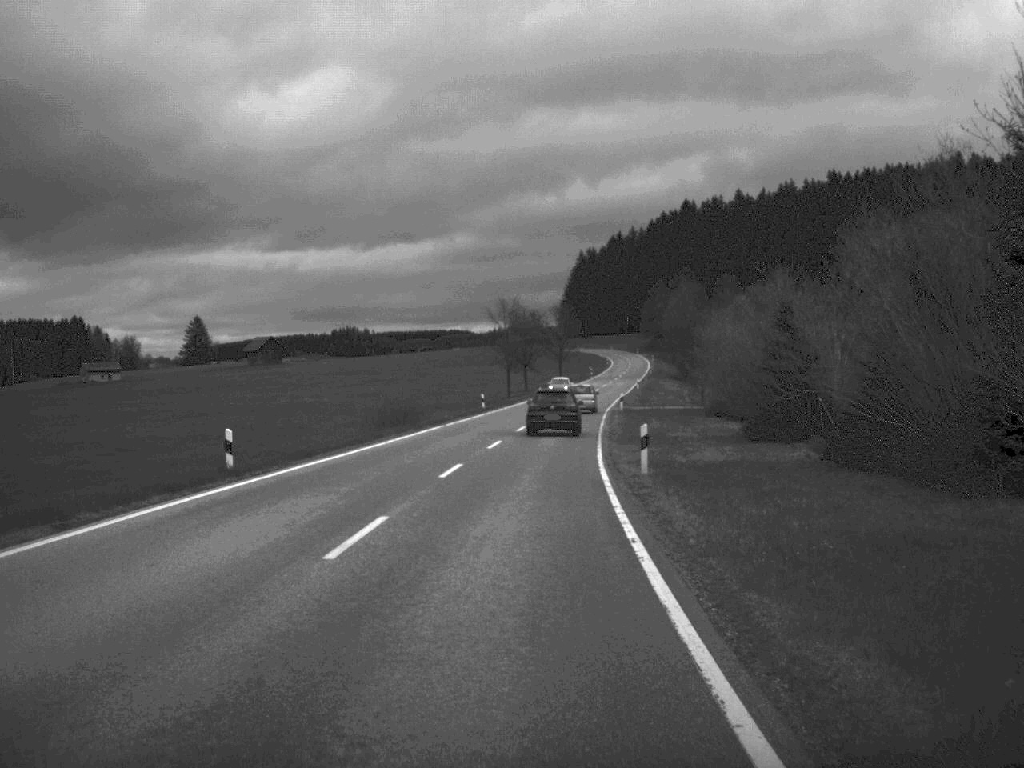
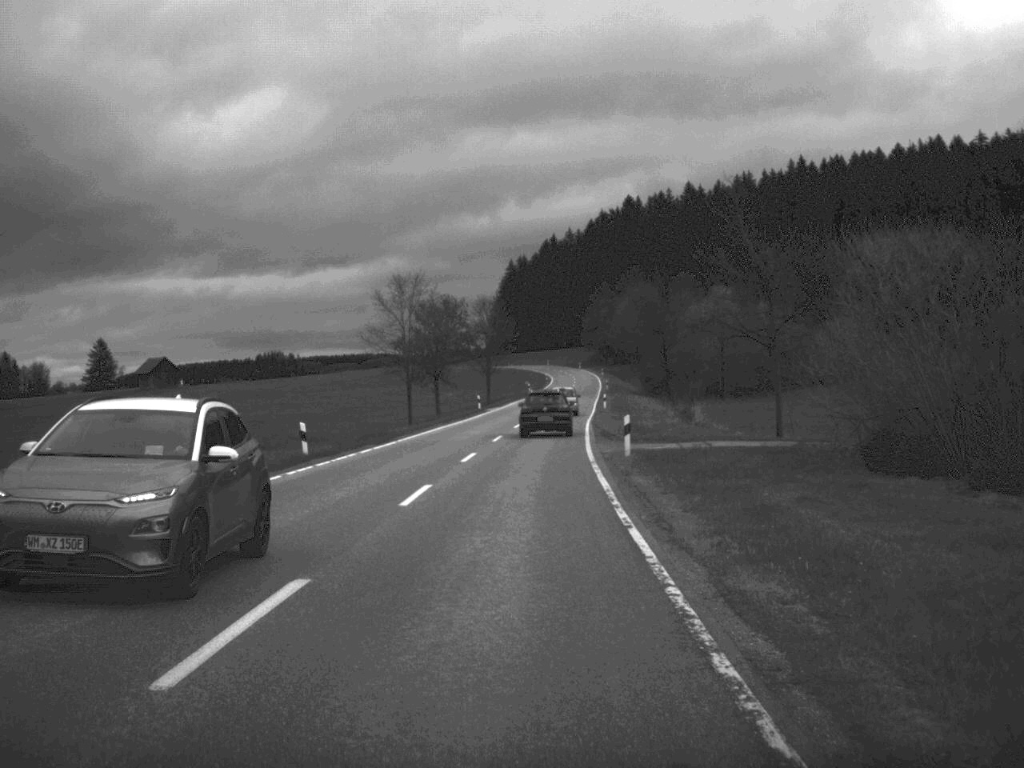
(+1.1, +40.6) m; +3°
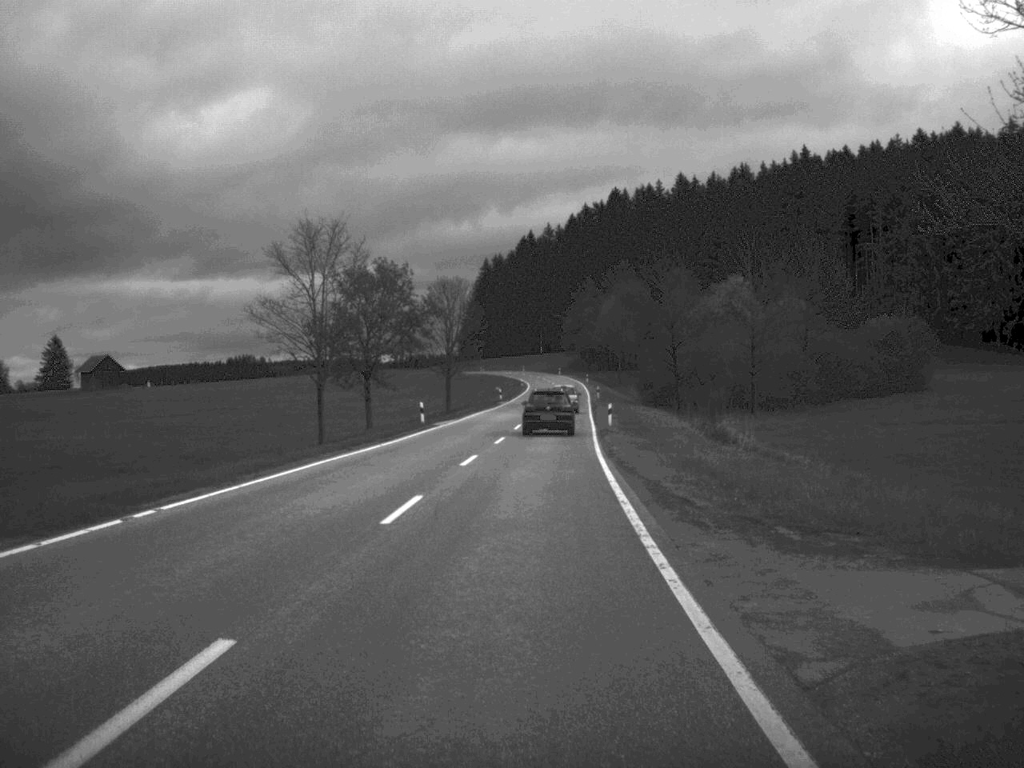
(+0.3, +26.0) m; +1°
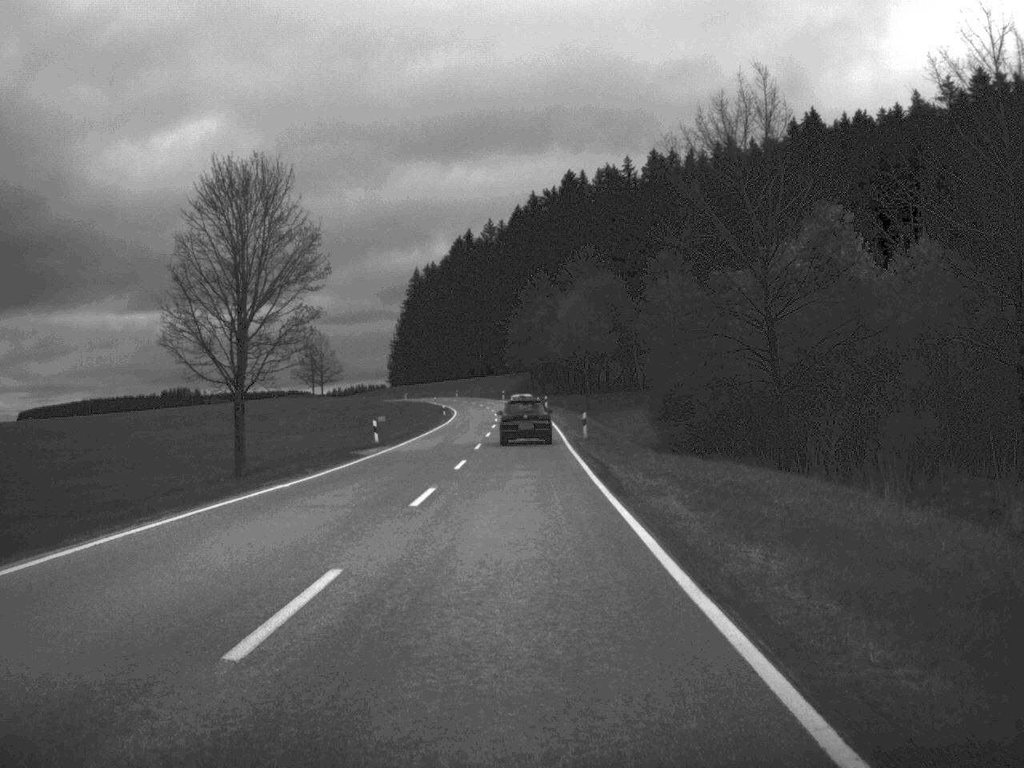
(+1.4, +54.5) m; +2°
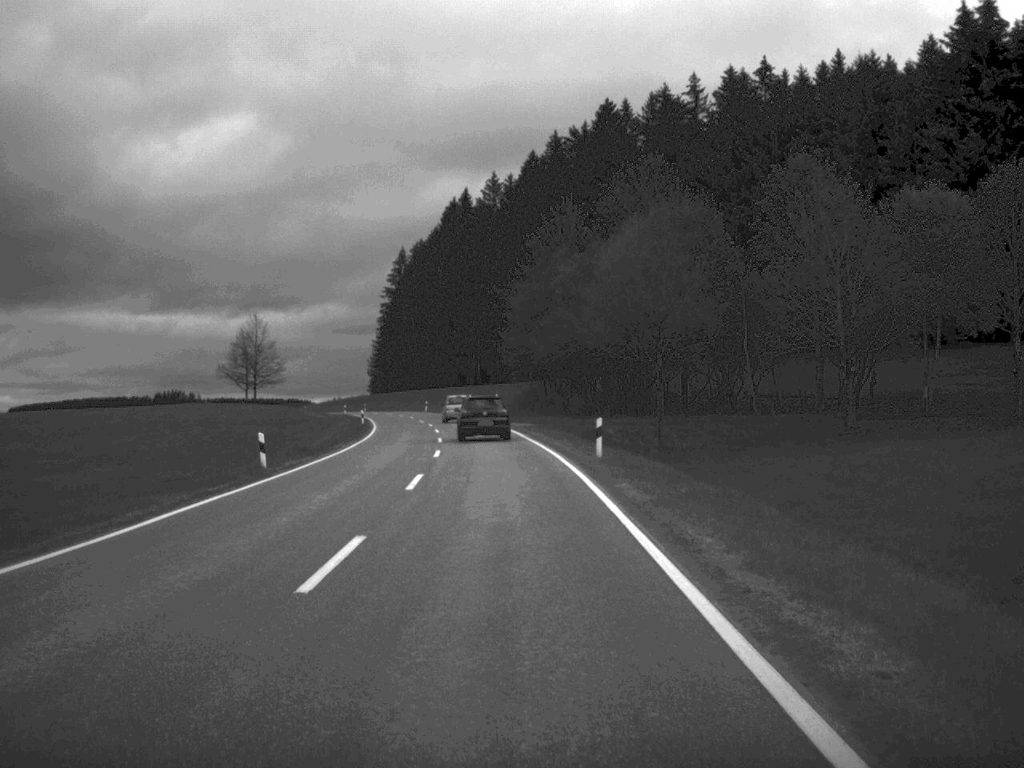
(-0.1, +67.7) m; -1°
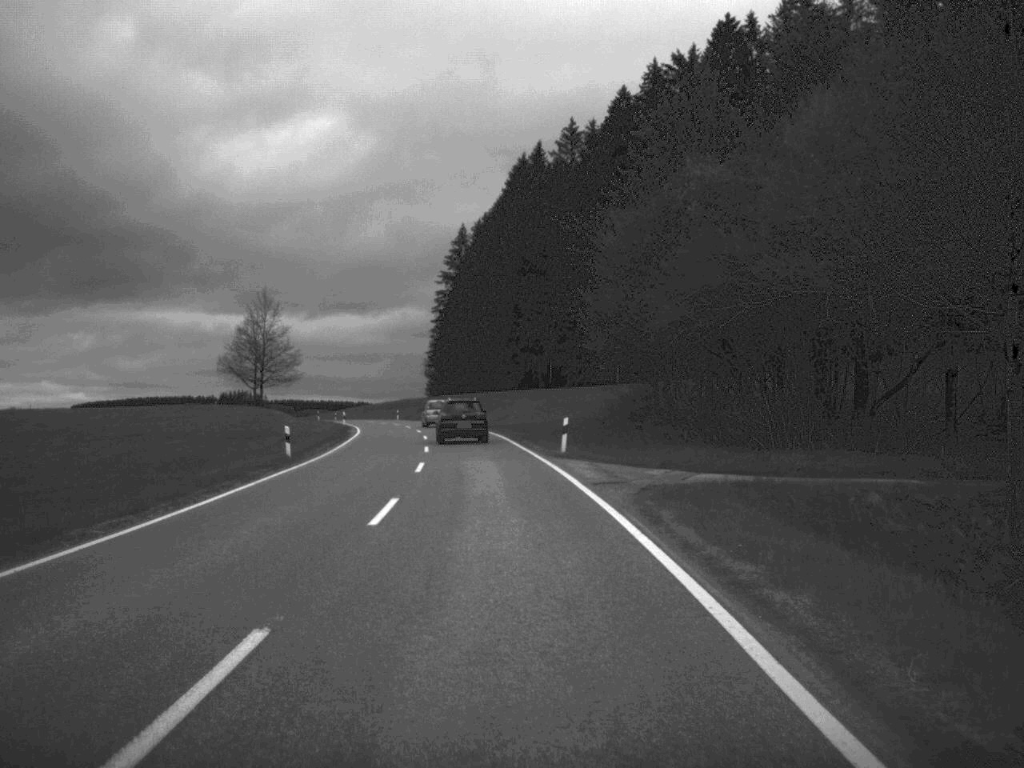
(-1.1, +41.0) m; -3°
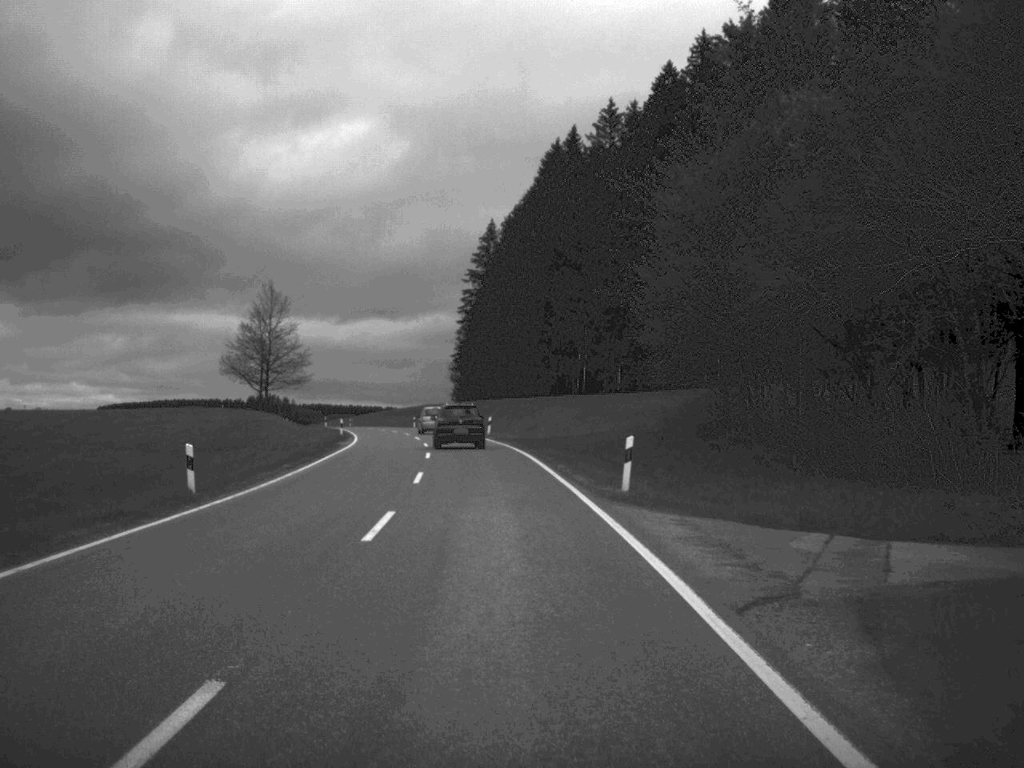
(-0.2, +13.2) m; -1°
